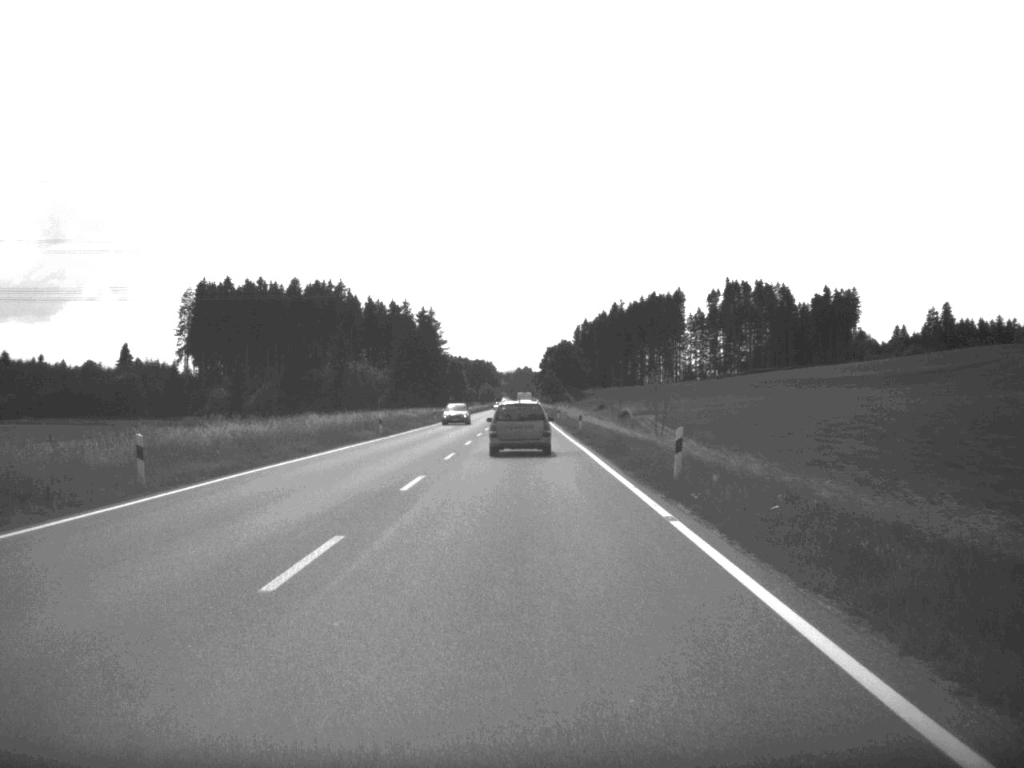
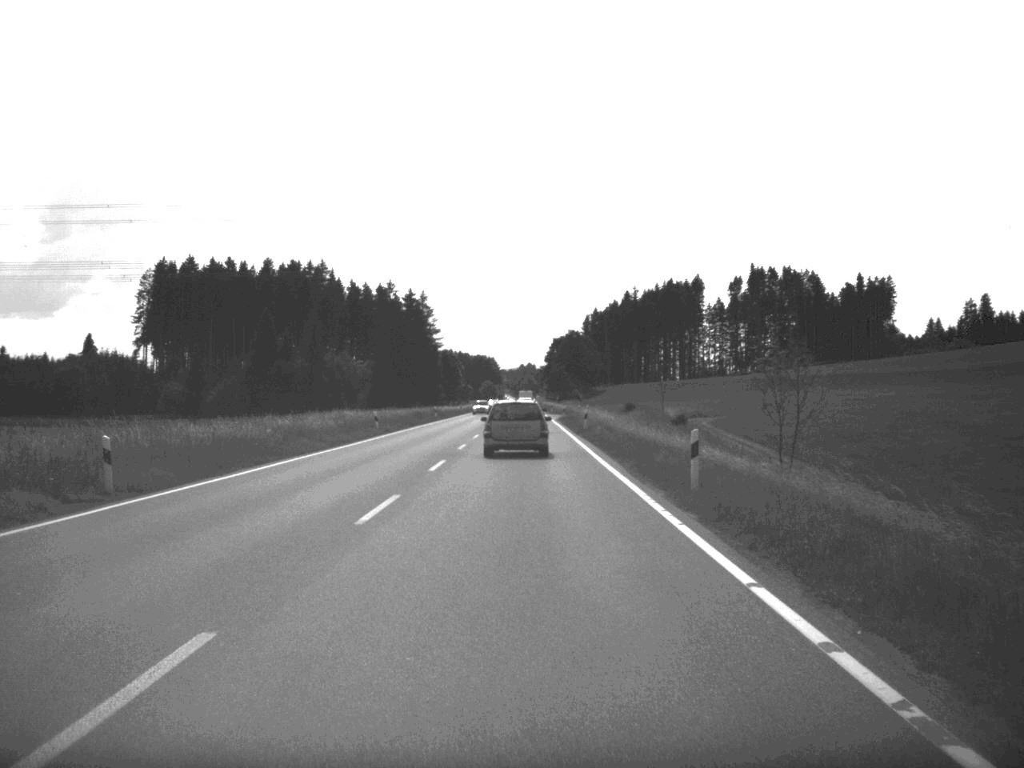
(0.0, +41.6) m; 0°
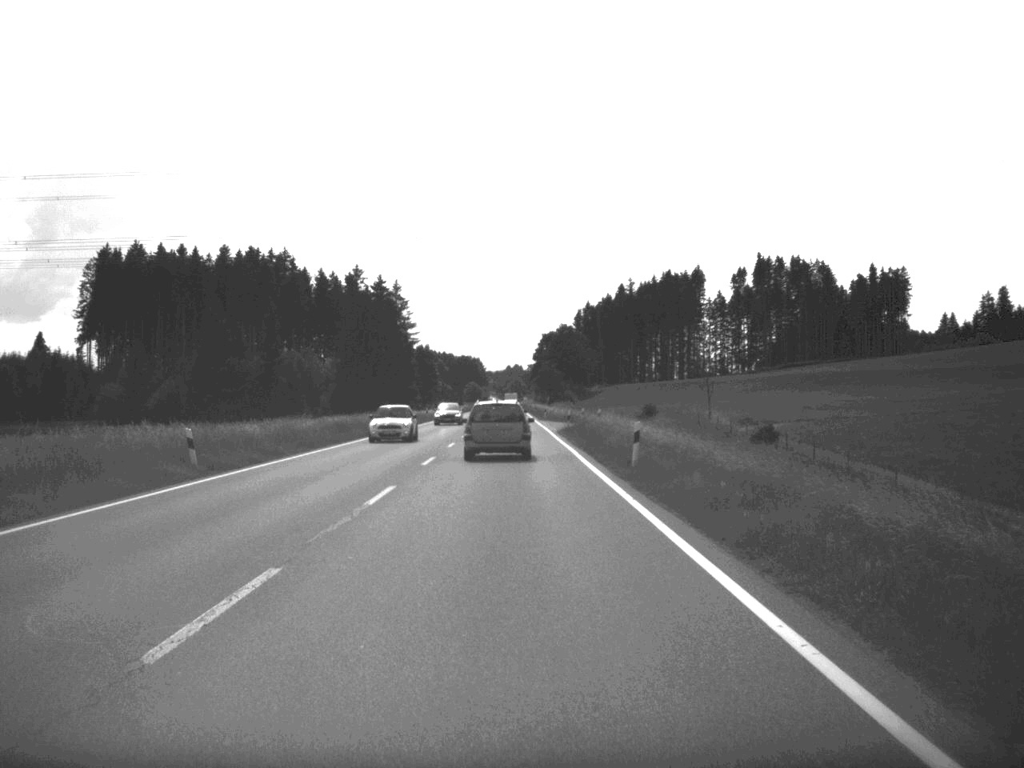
(+0.1, +32.1) m; +1°
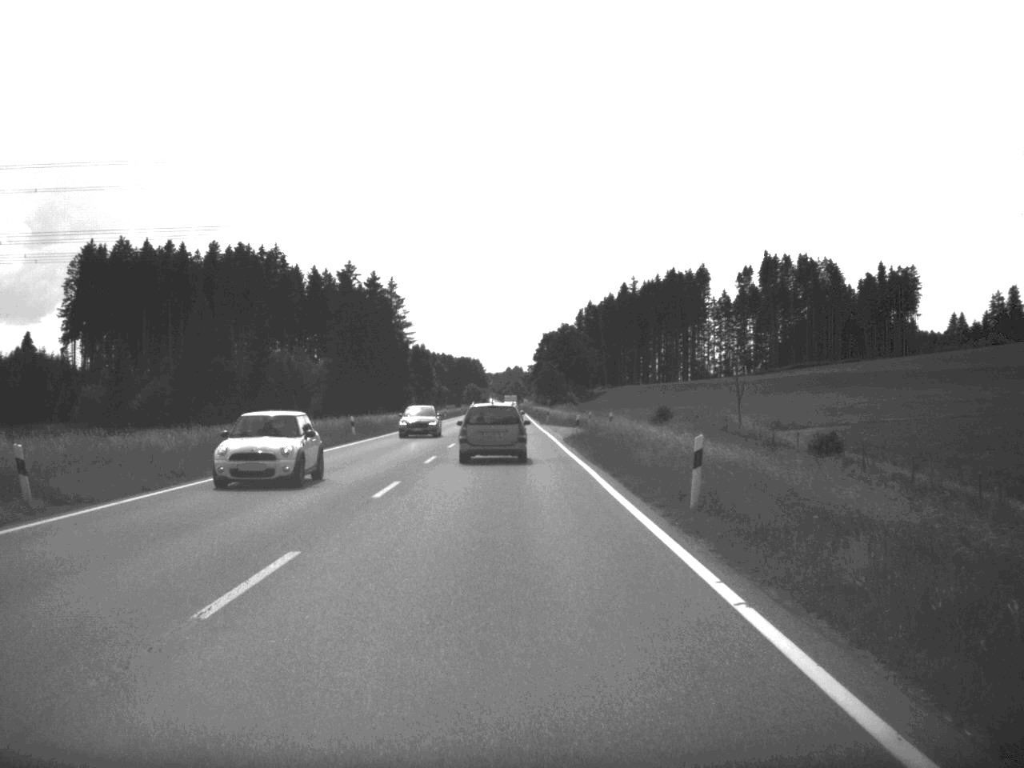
(0.0, +9.9) m; 0°
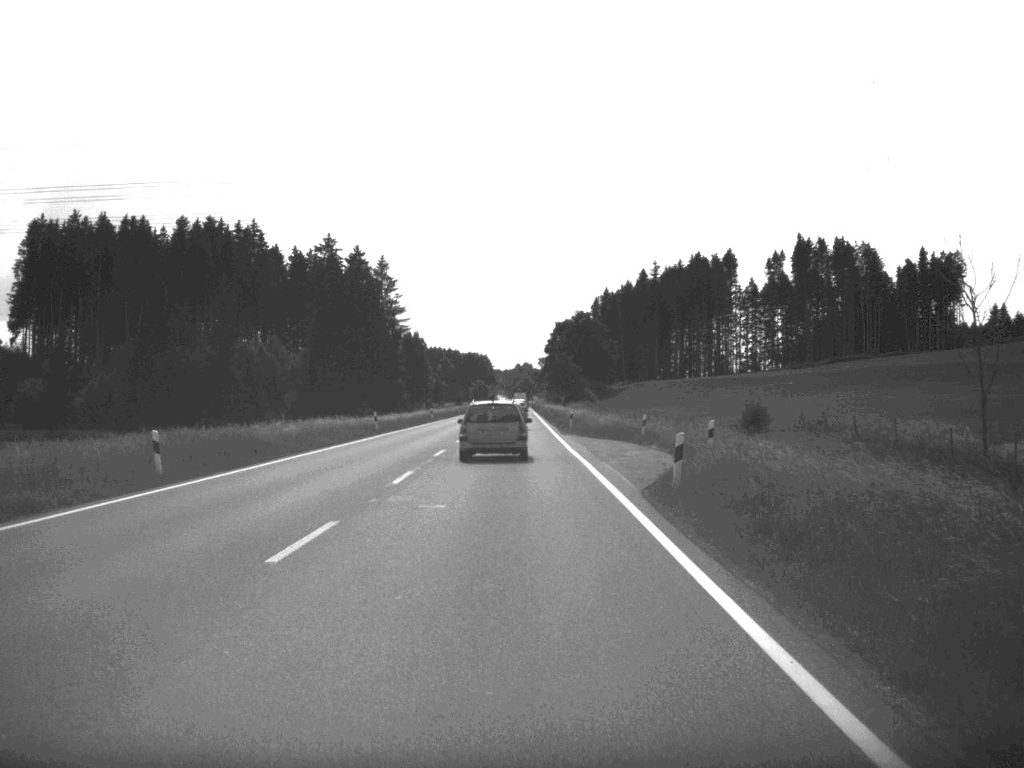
(-0.1, +32.3) m; -1°
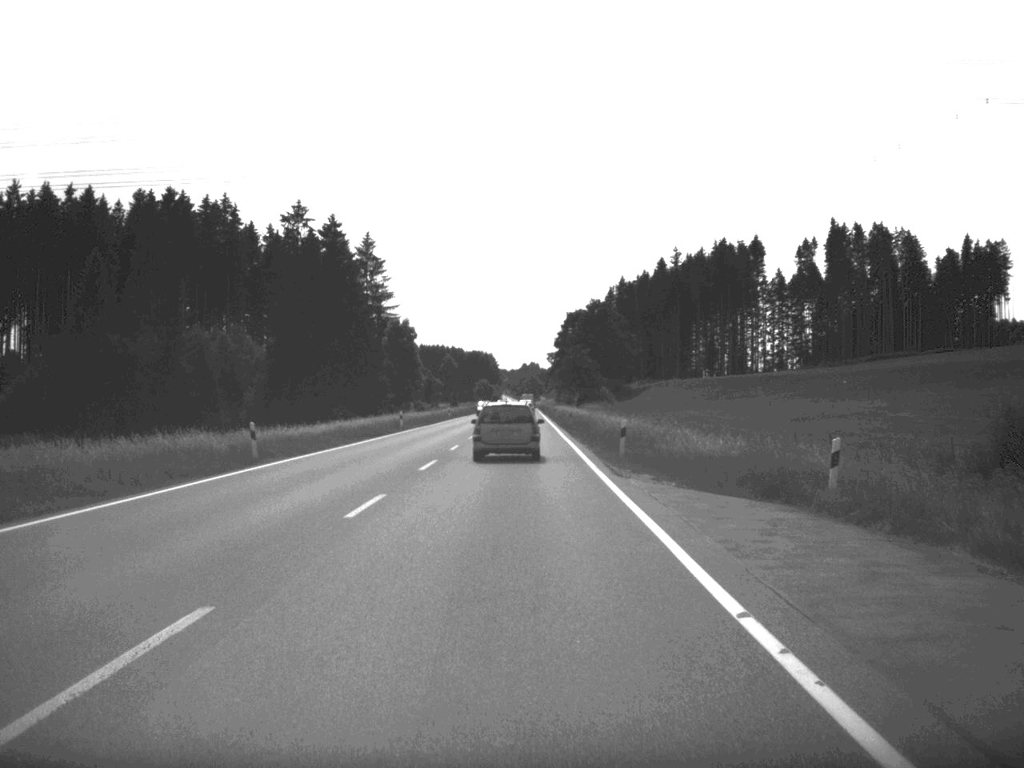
(-0.1, +30.6) m; 0°
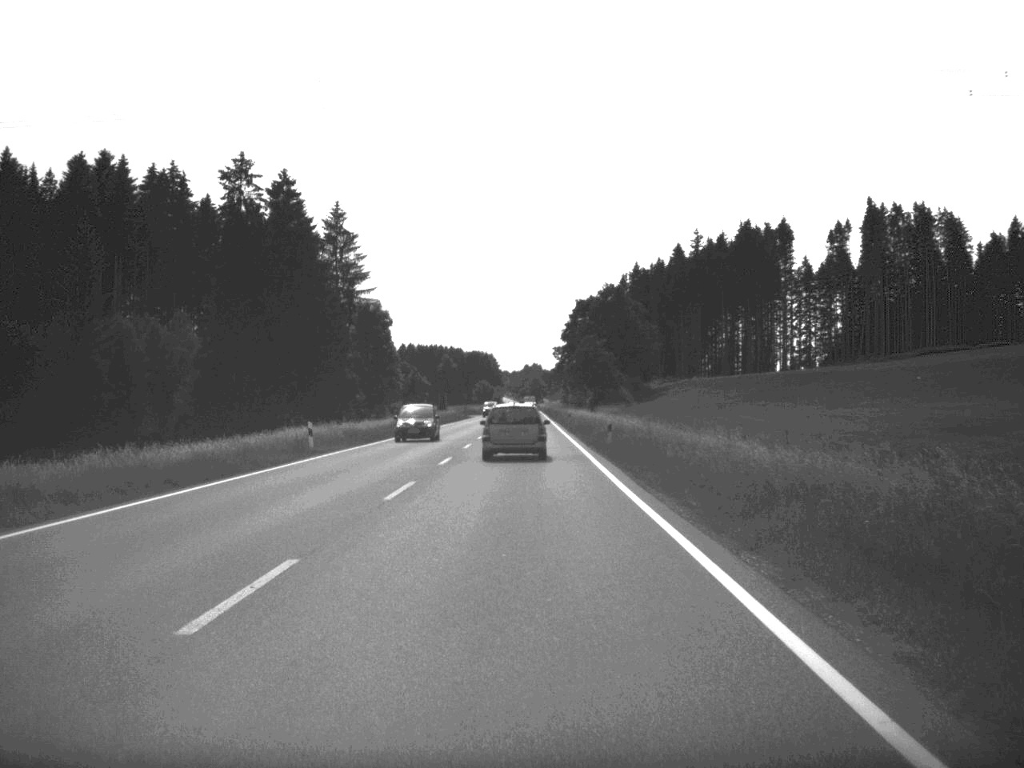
(-0.1, +32.1) m; 0°
